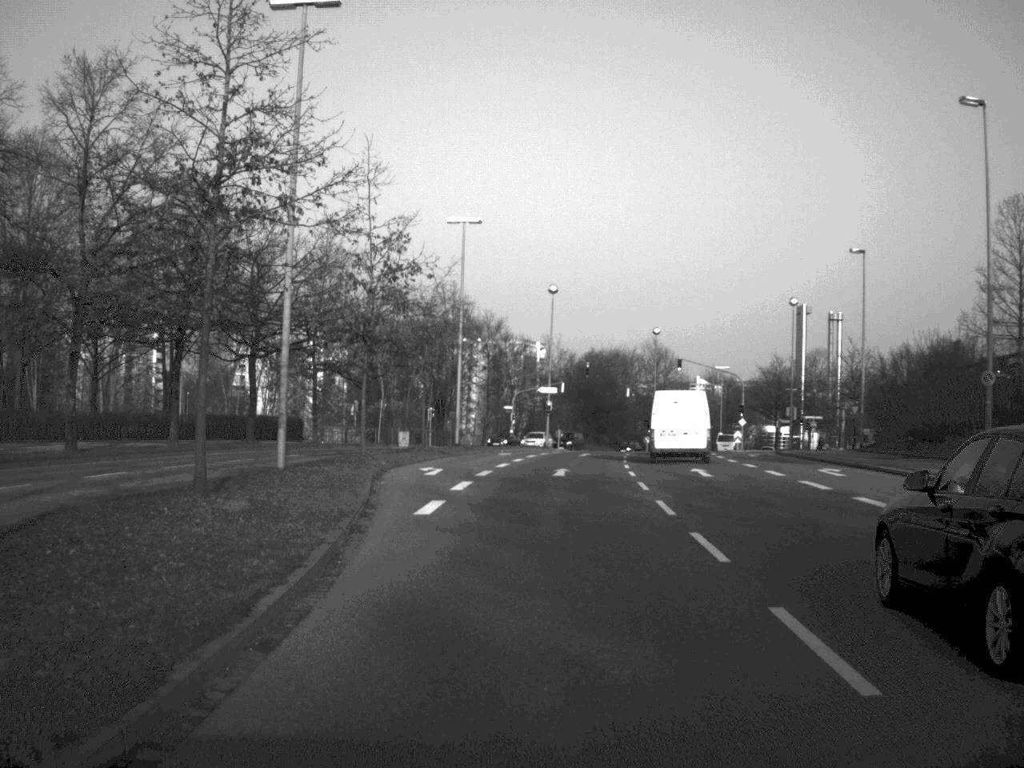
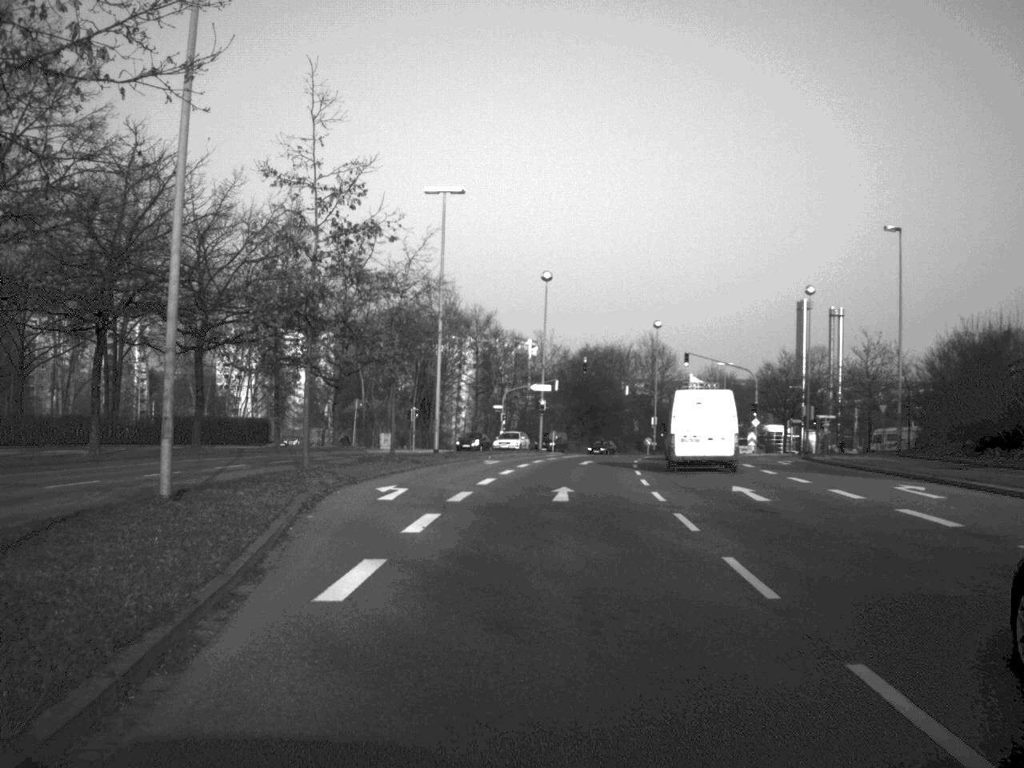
(0.0, +8.1) m; 0°
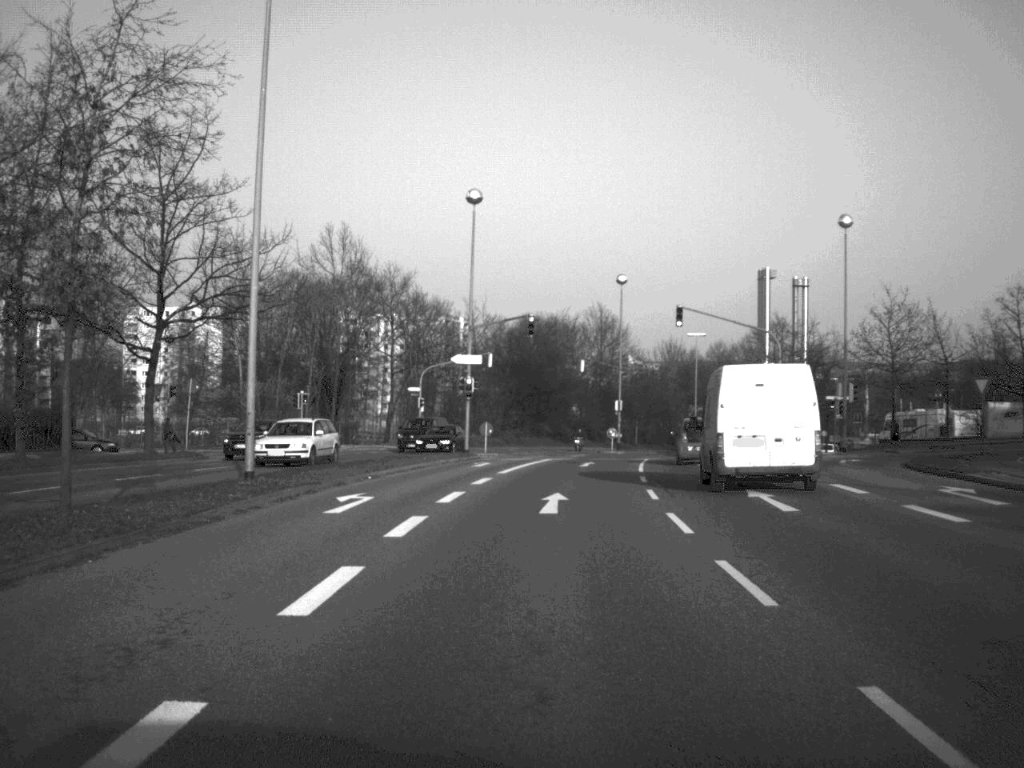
(+0.6, +24.5) m; +3°
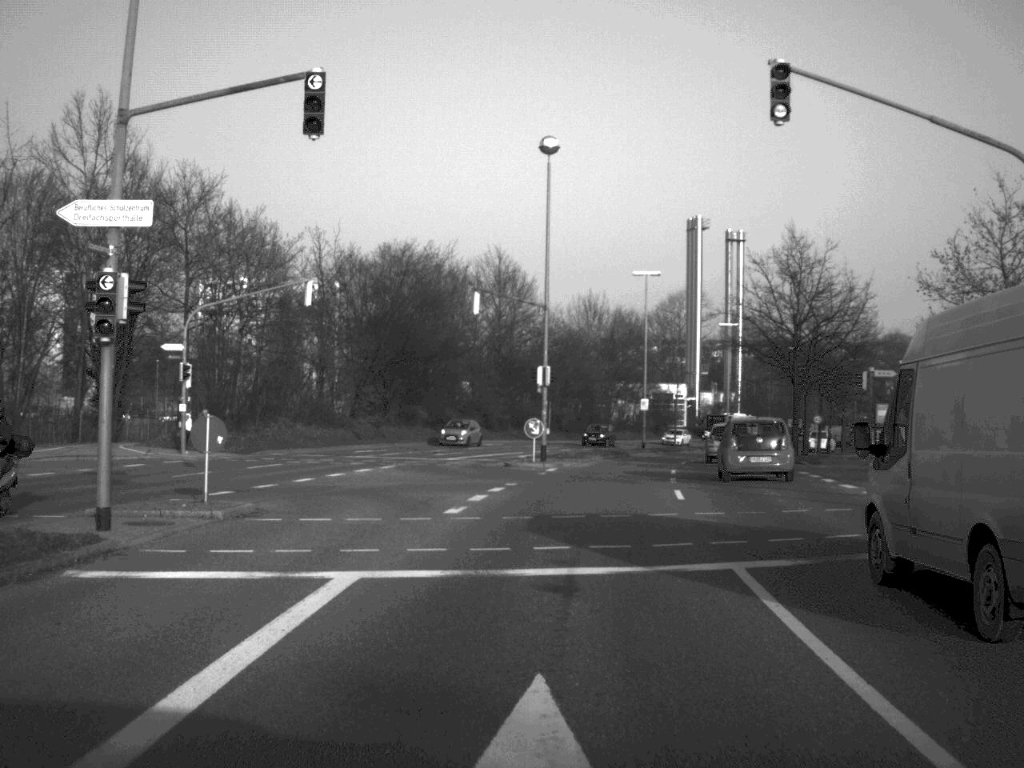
(+1.5, +36.3) m; +5°
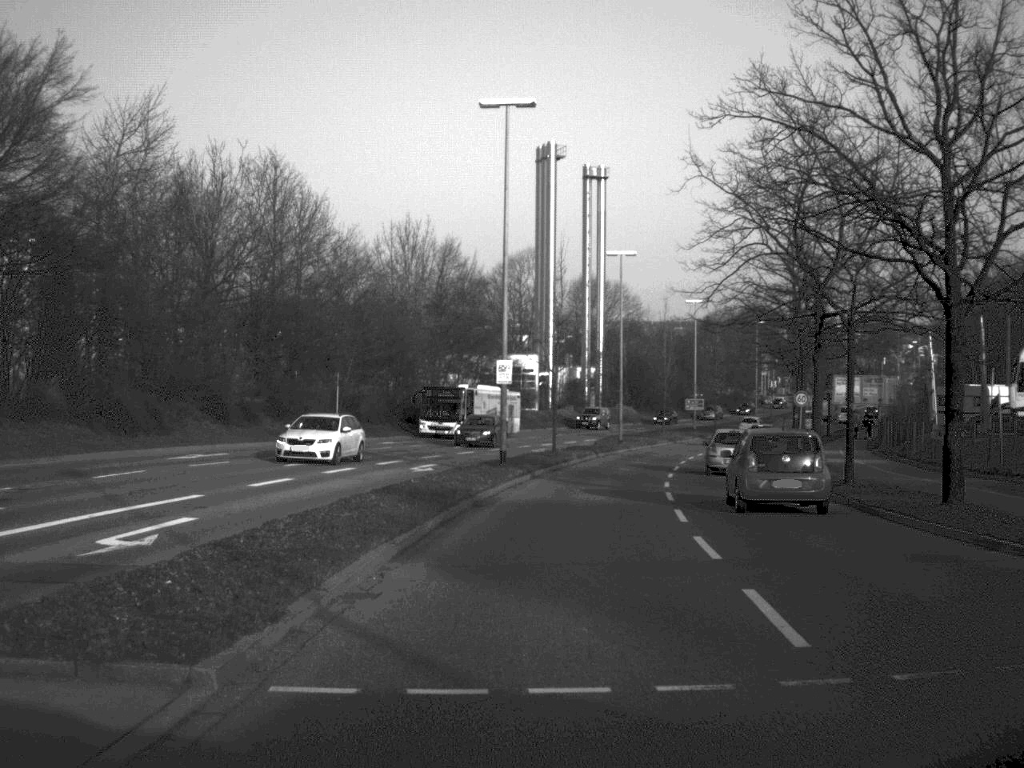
(+2.6, +38.0) m; +7°
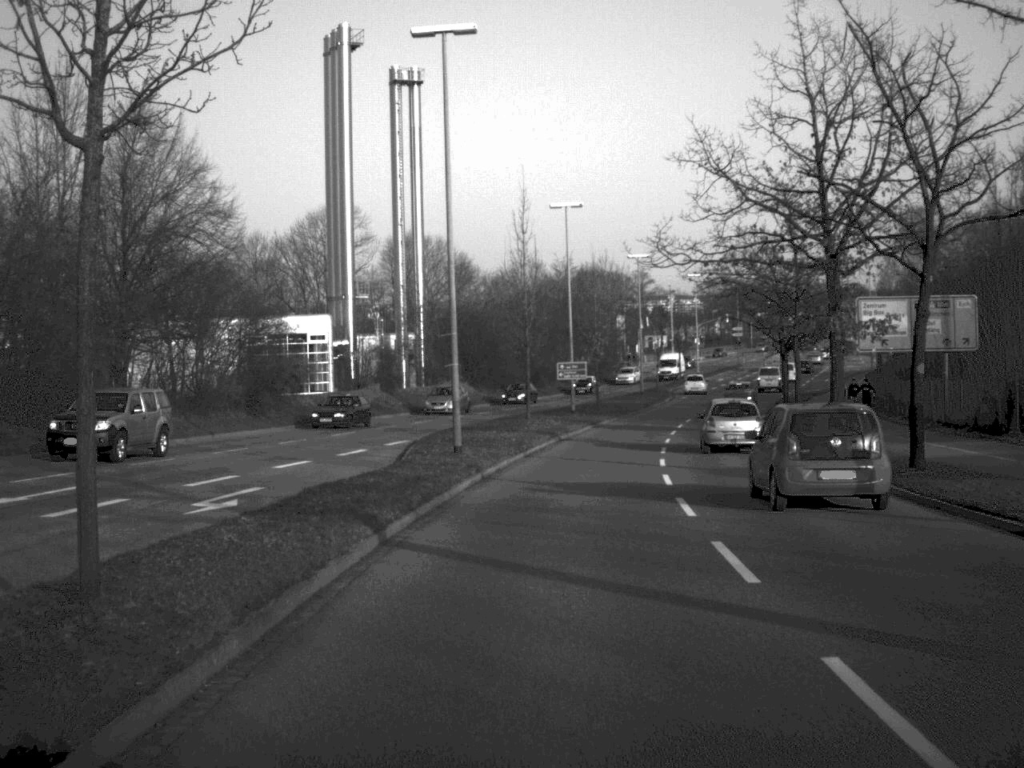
(+2.5, +37.9) m; +8°
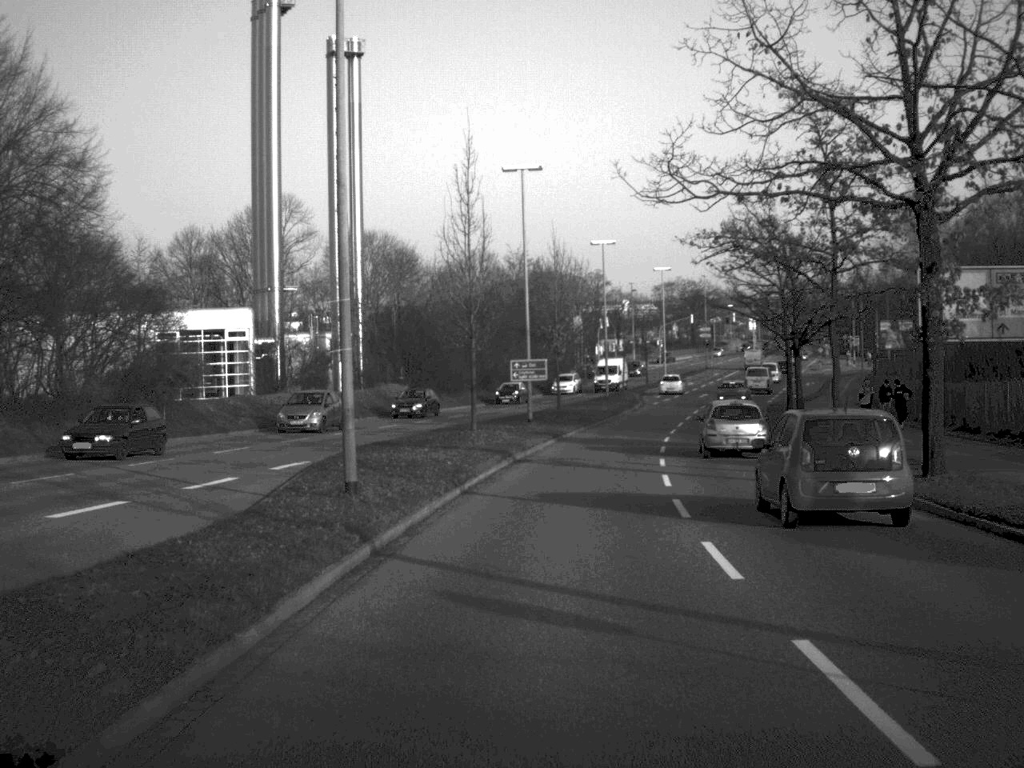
(+0.2, +11.3) m; +2°
